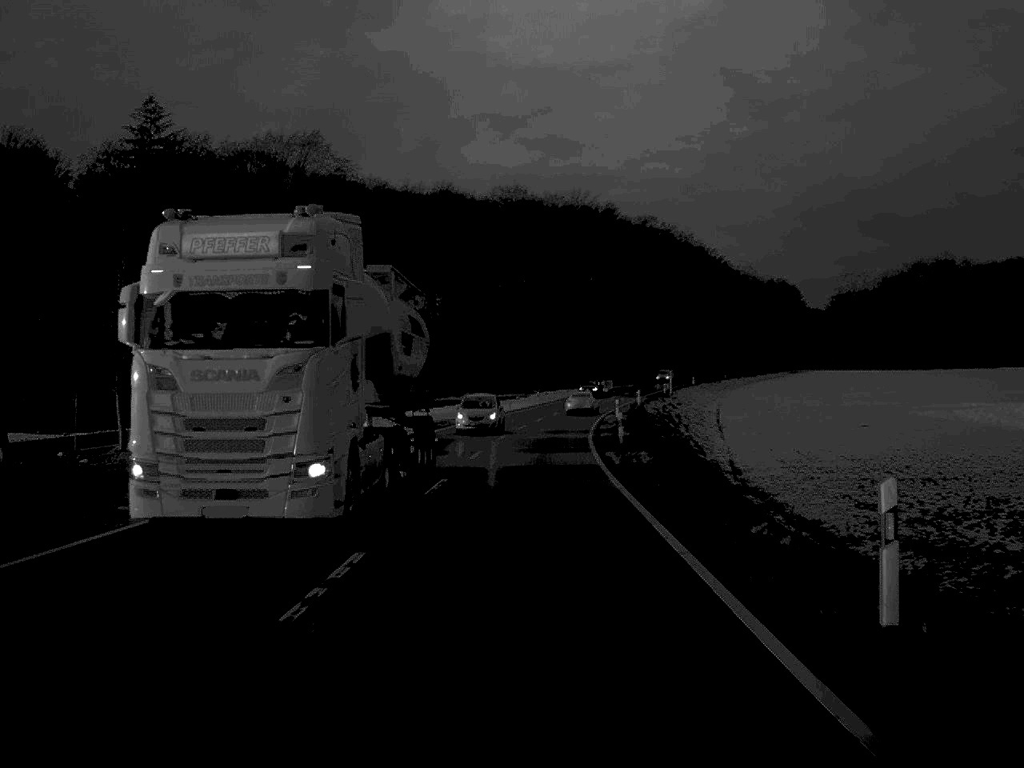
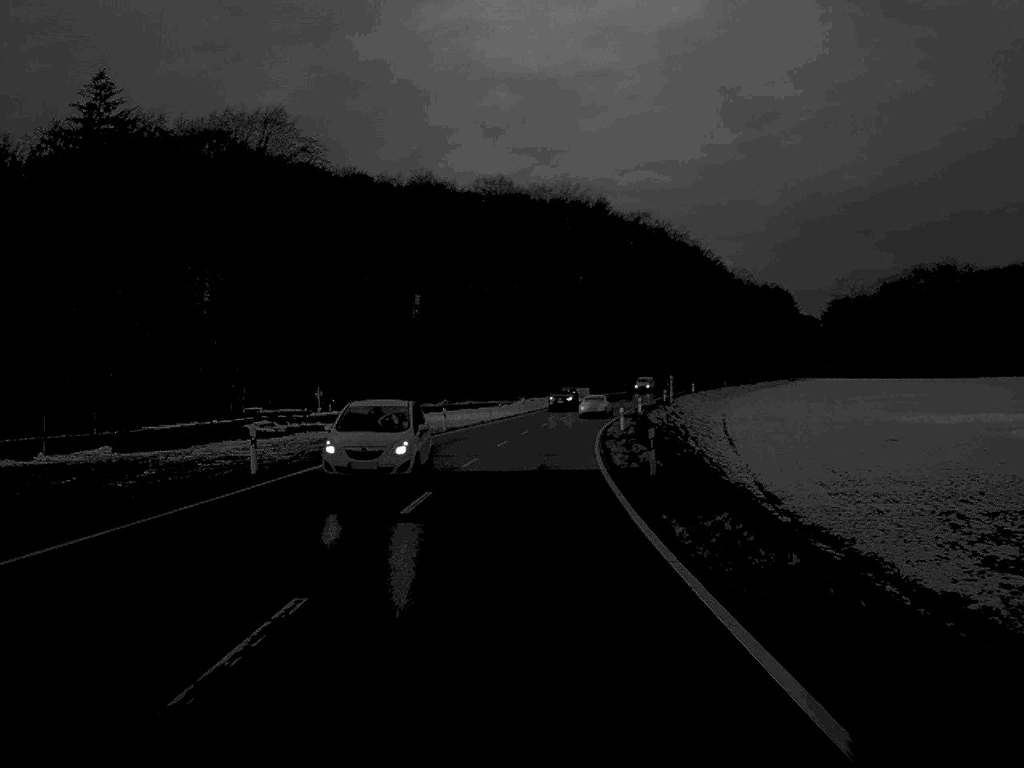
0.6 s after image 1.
(+0.1, +14.8) m; +1°
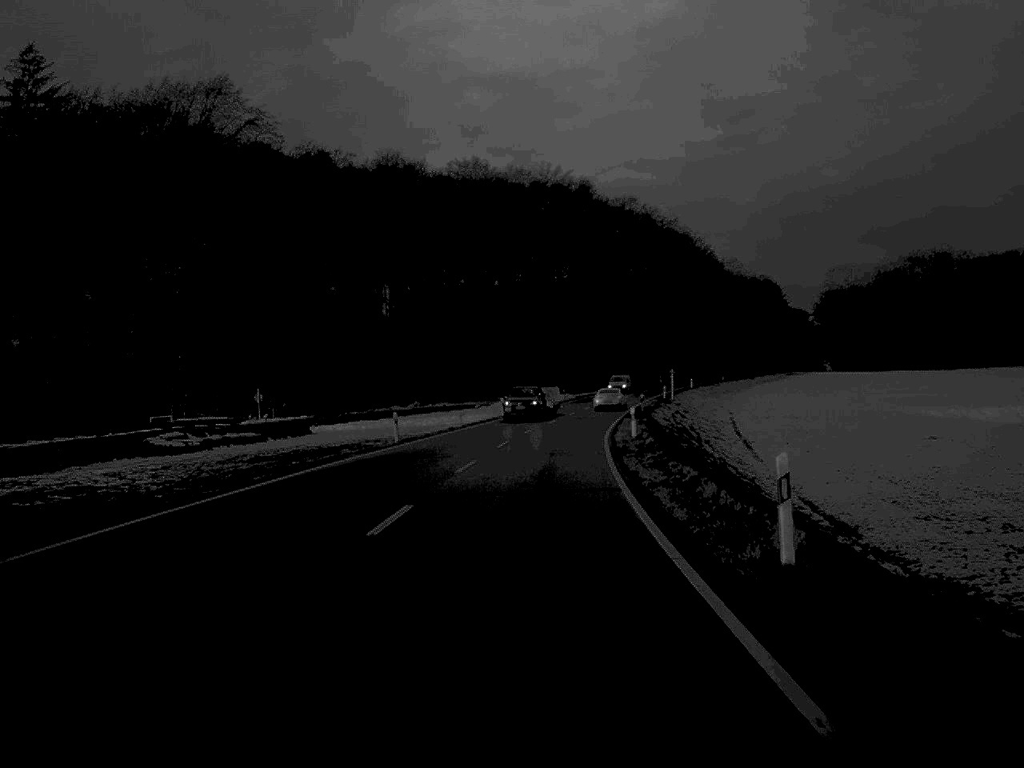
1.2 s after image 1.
(+0.1, +15.5) m; +1°
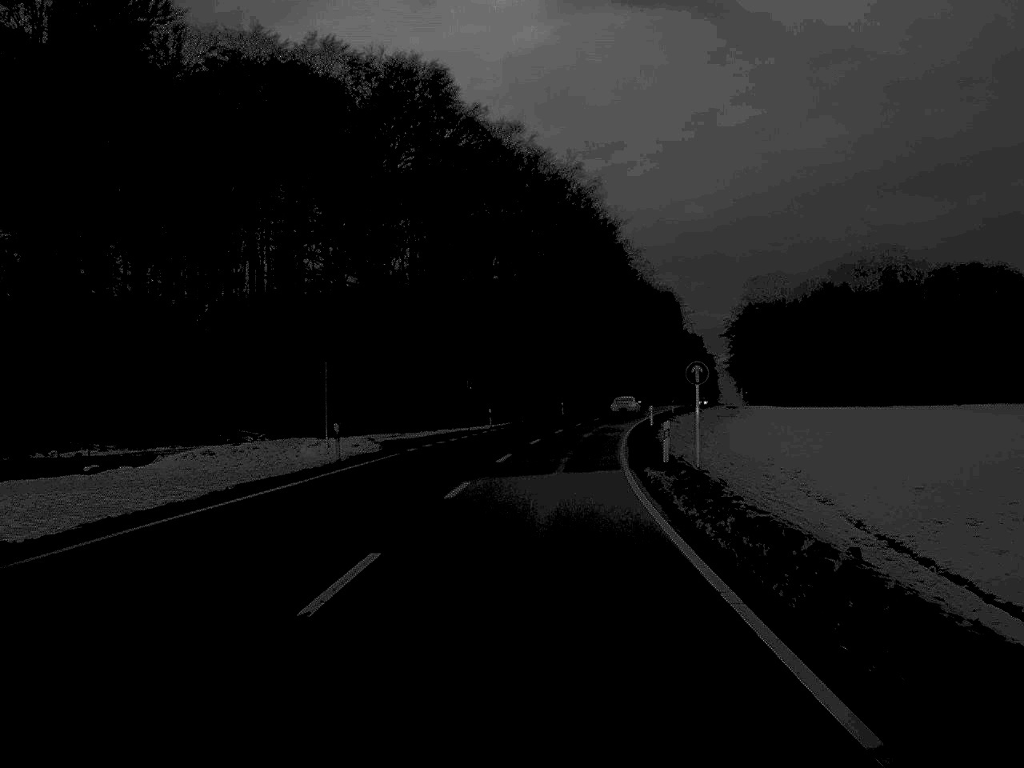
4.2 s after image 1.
(+4.5, +76.7) m; +6°
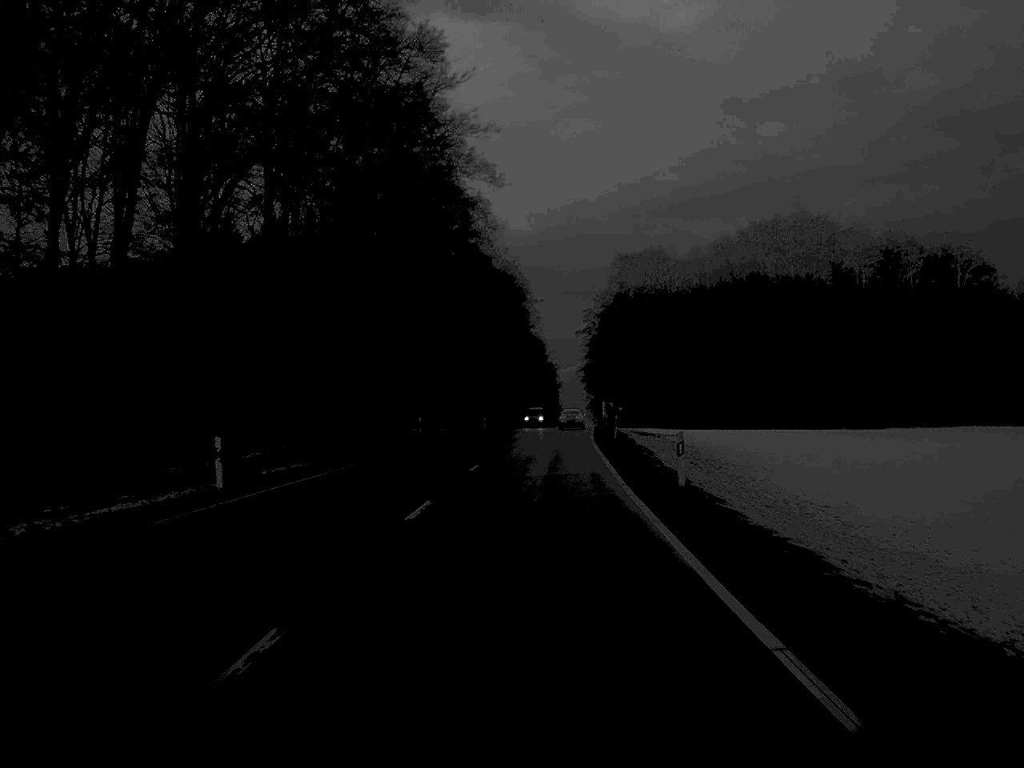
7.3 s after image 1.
(+5.3, +76.3) m; +8°
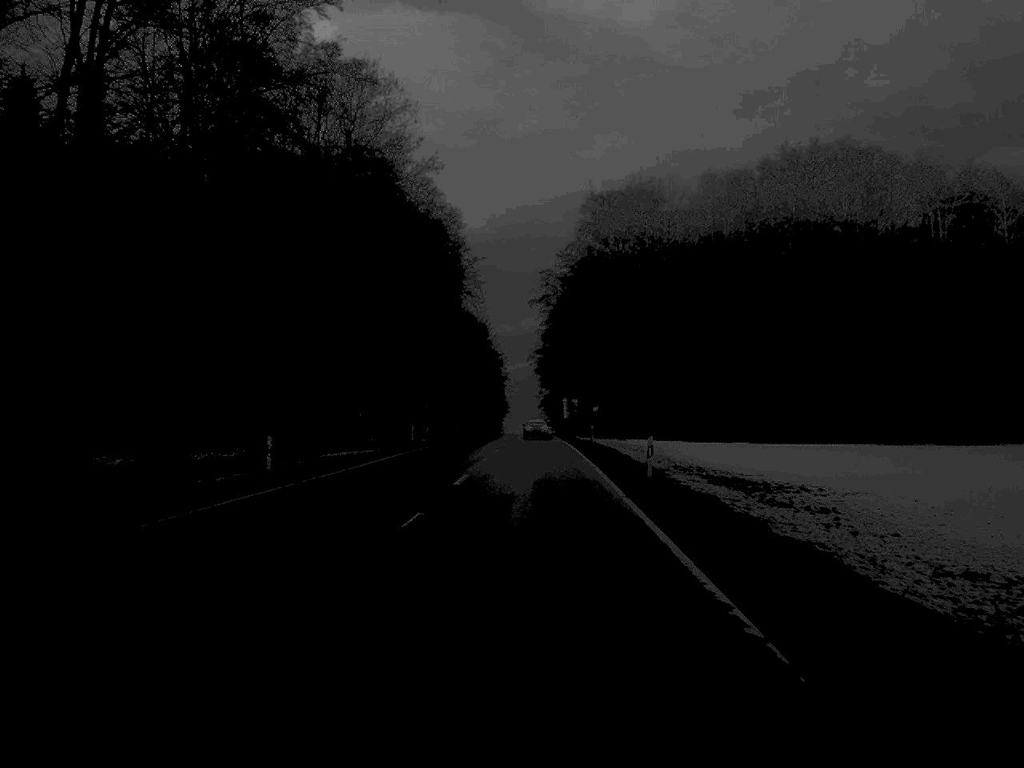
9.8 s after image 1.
(+1.6, +61.8) m; +2°
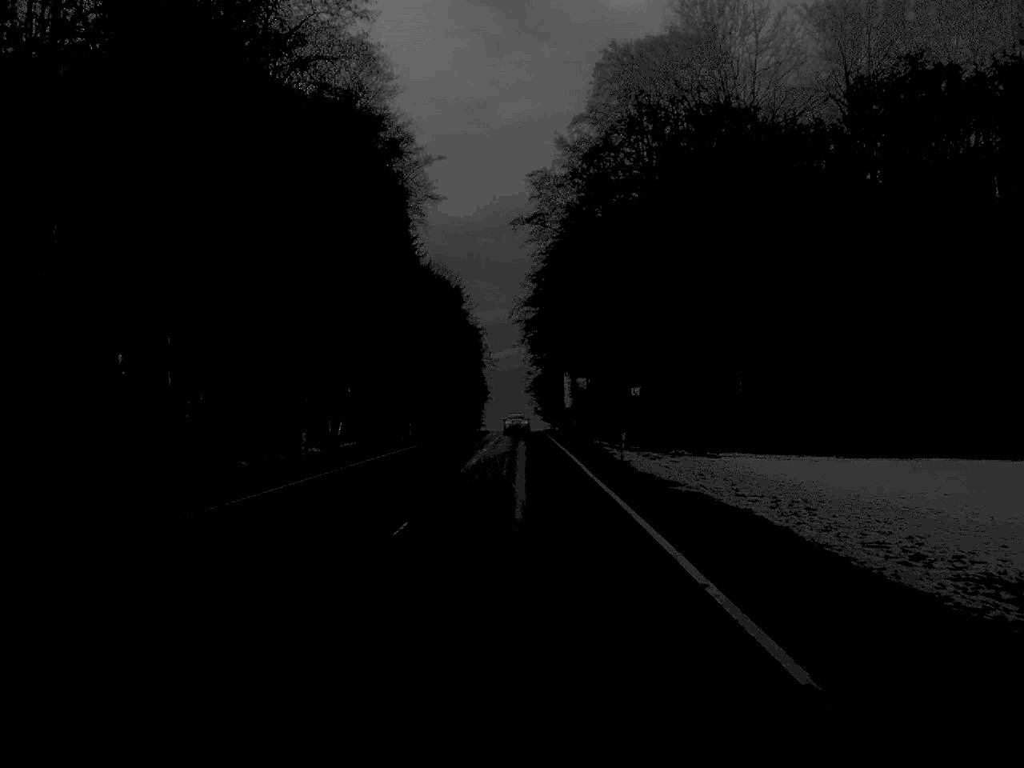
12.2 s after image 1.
(+0.5, +60.3) m; +1°
